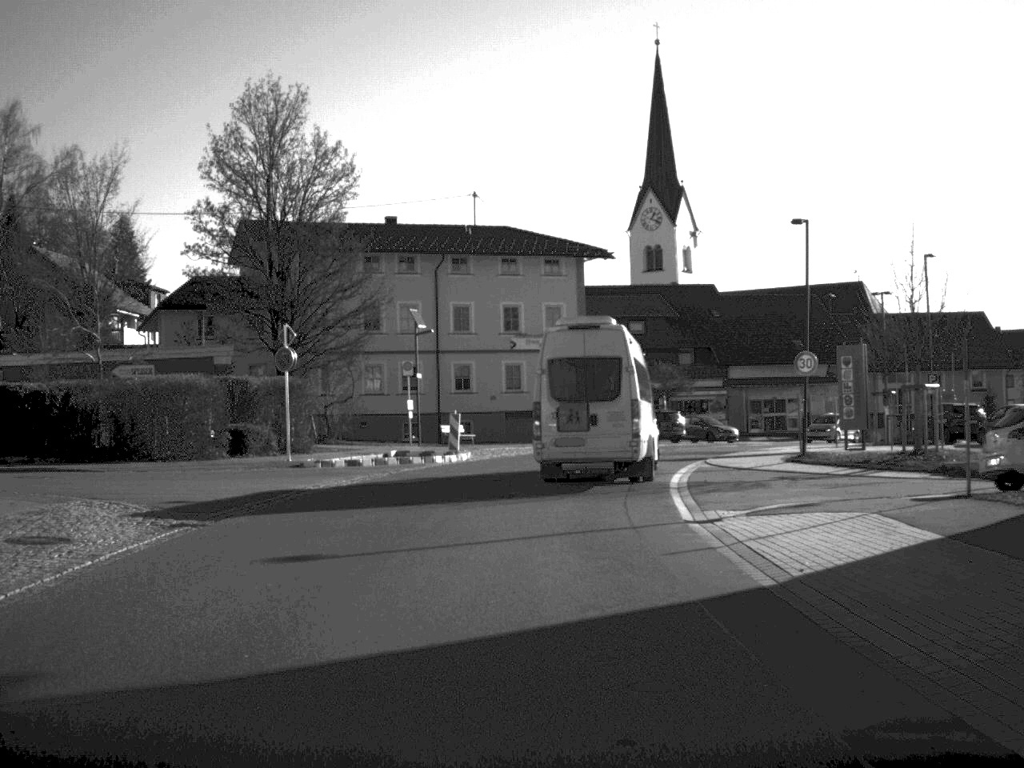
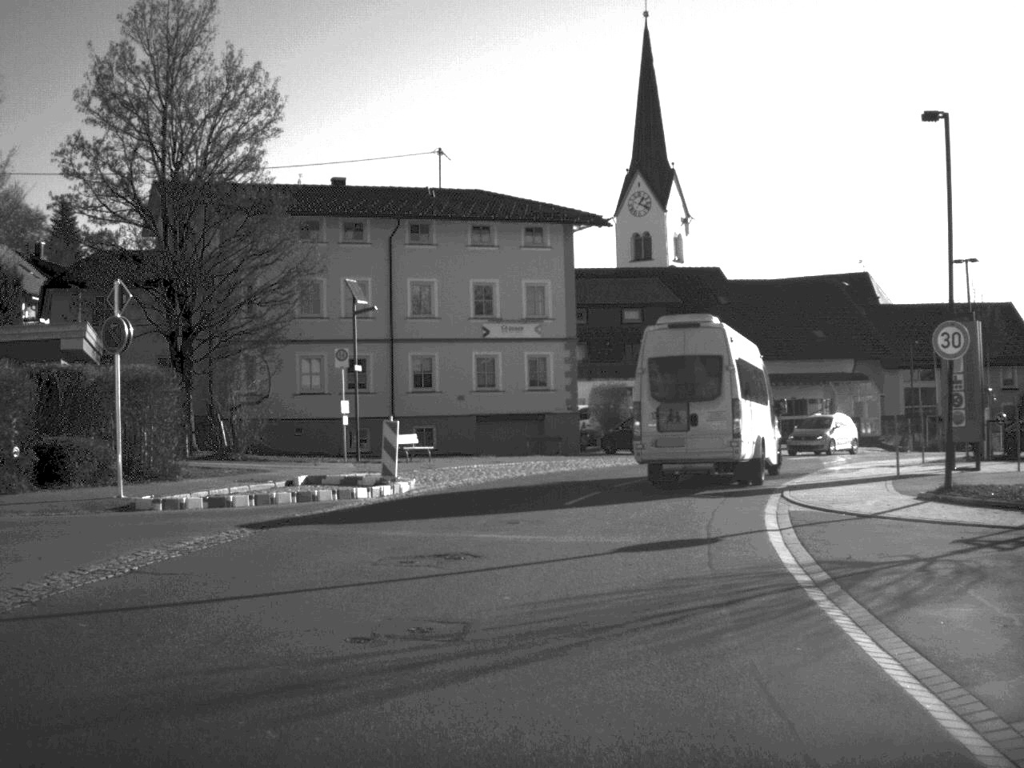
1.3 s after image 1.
(+0.1, +12.4) m; +1°
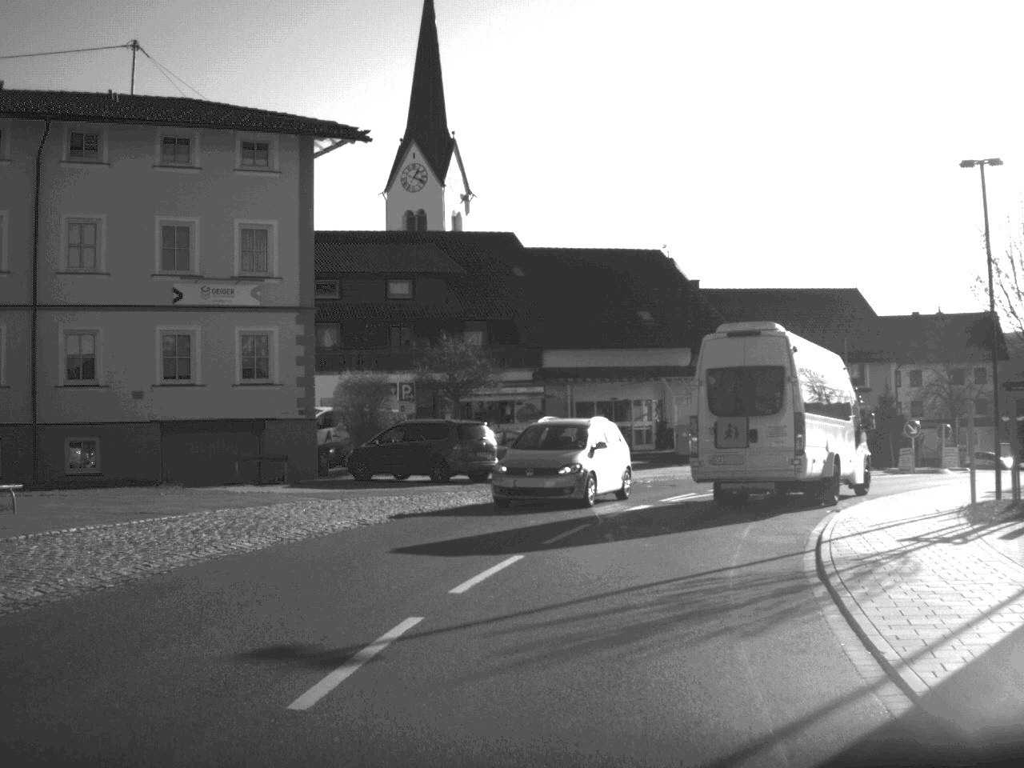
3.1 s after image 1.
(+1.4, +17.5) m; +10°
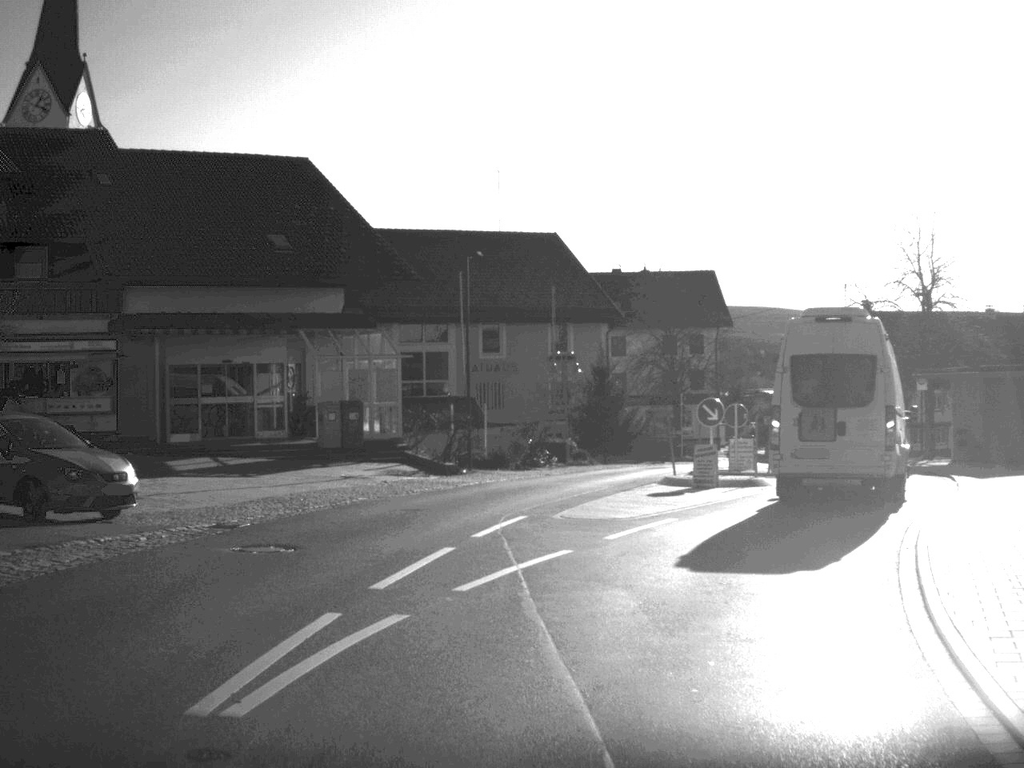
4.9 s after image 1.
(+2.1, +17.7) m; +15°
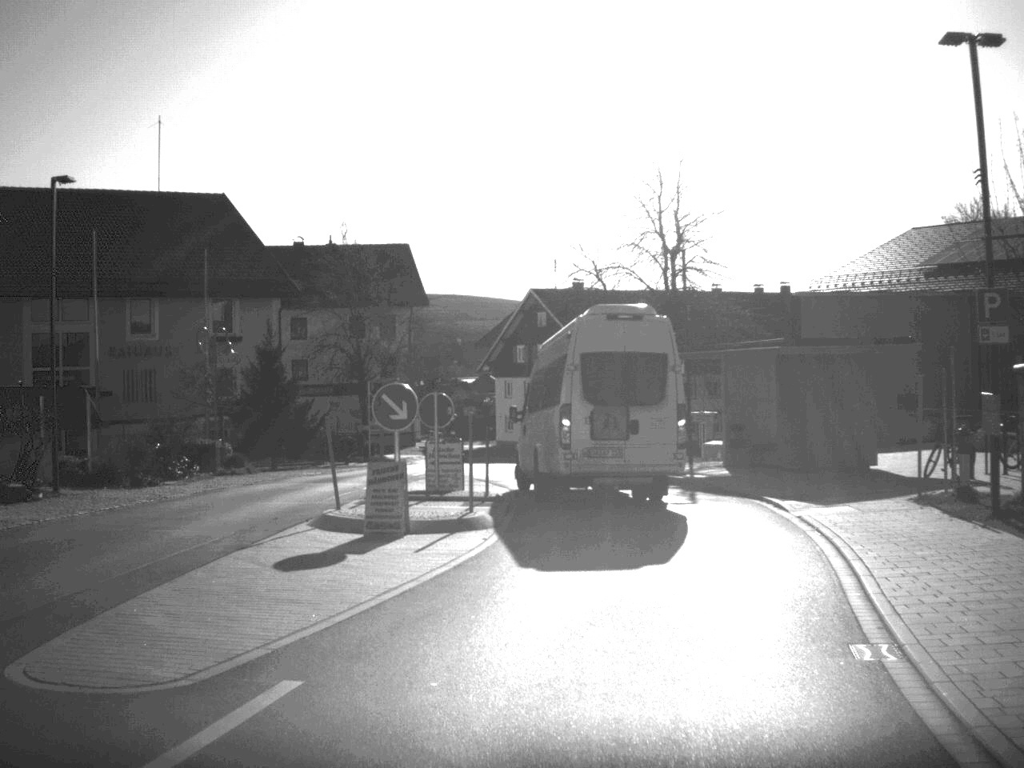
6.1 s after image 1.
(+1.3, +10.6) m; +13°
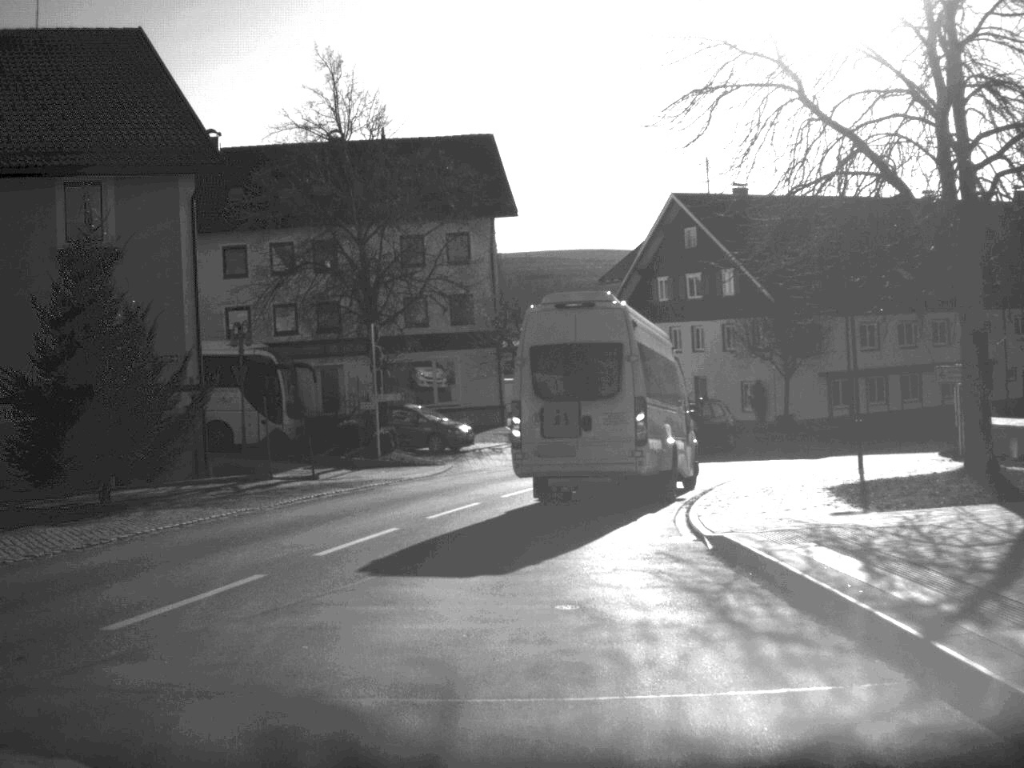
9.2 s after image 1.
(+0.8, +26.4) m; -8°
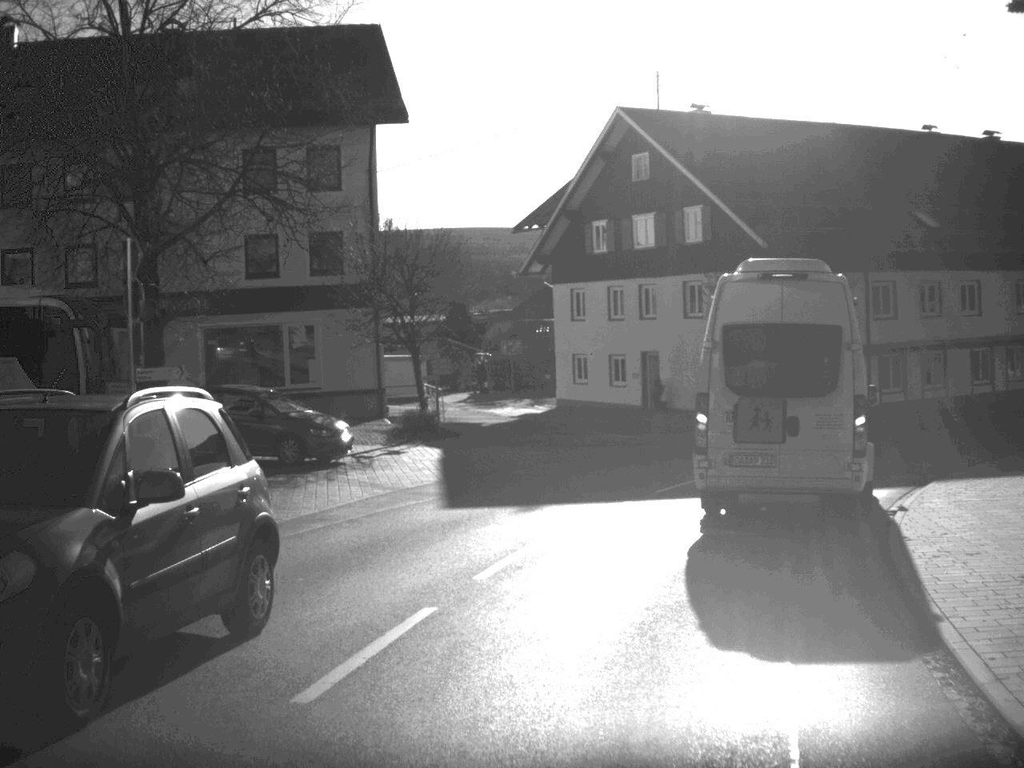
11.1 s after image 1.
(+0.1, +15.3) m; +5°
